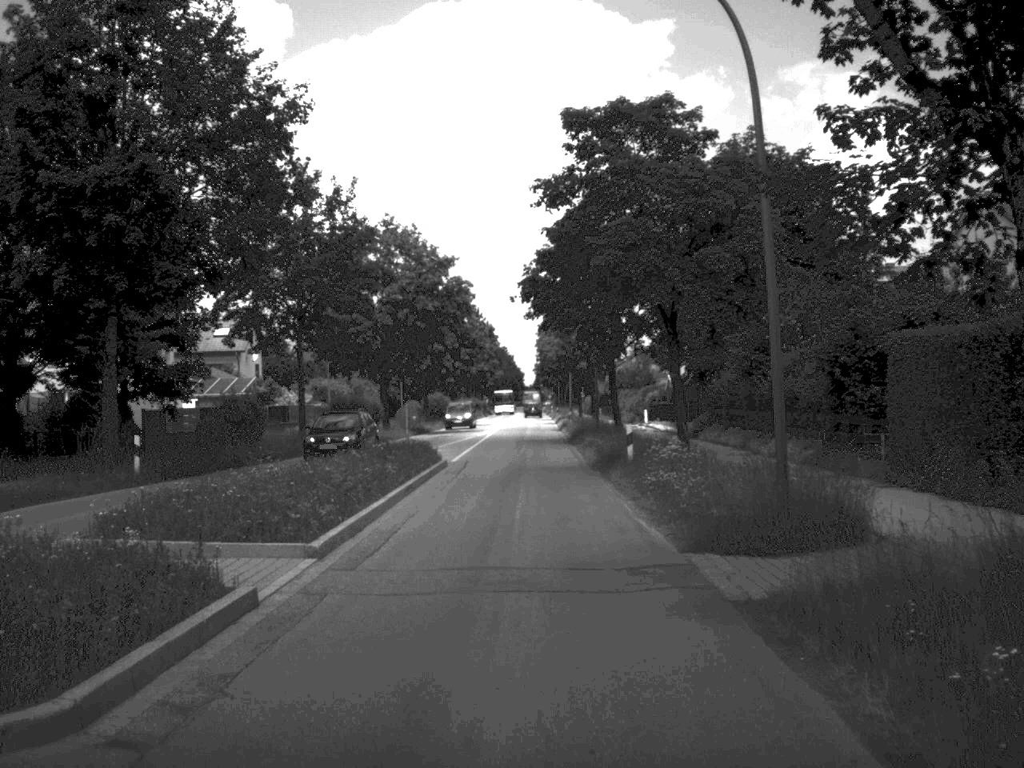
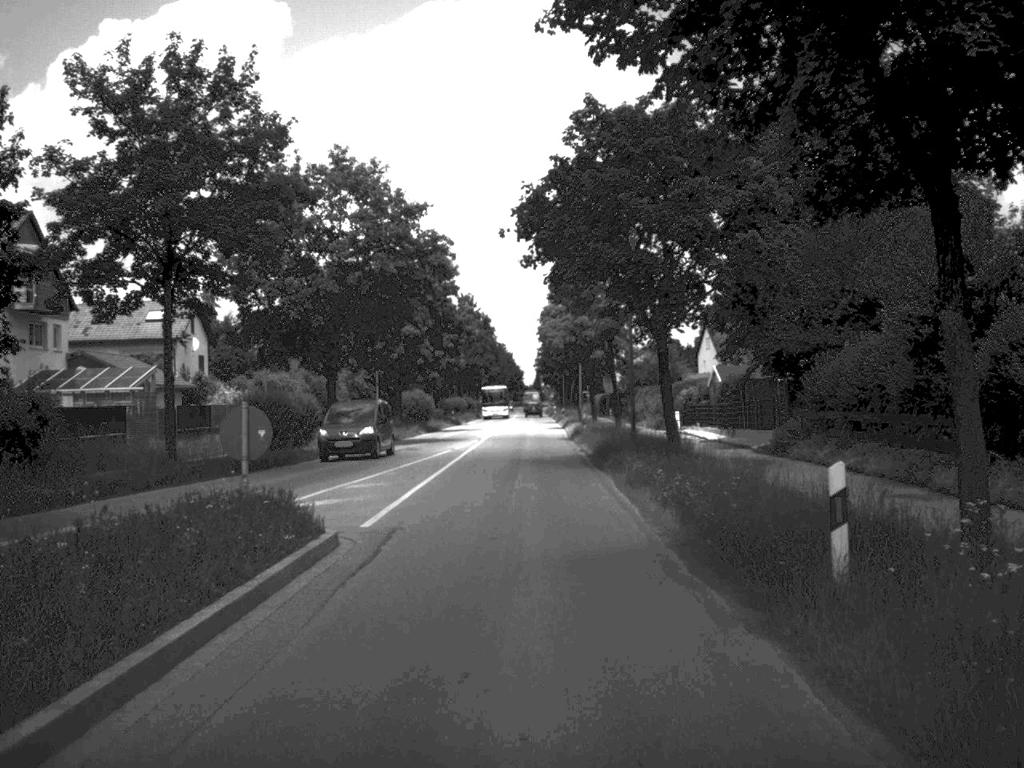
(0.0, +18.6) m; 0°
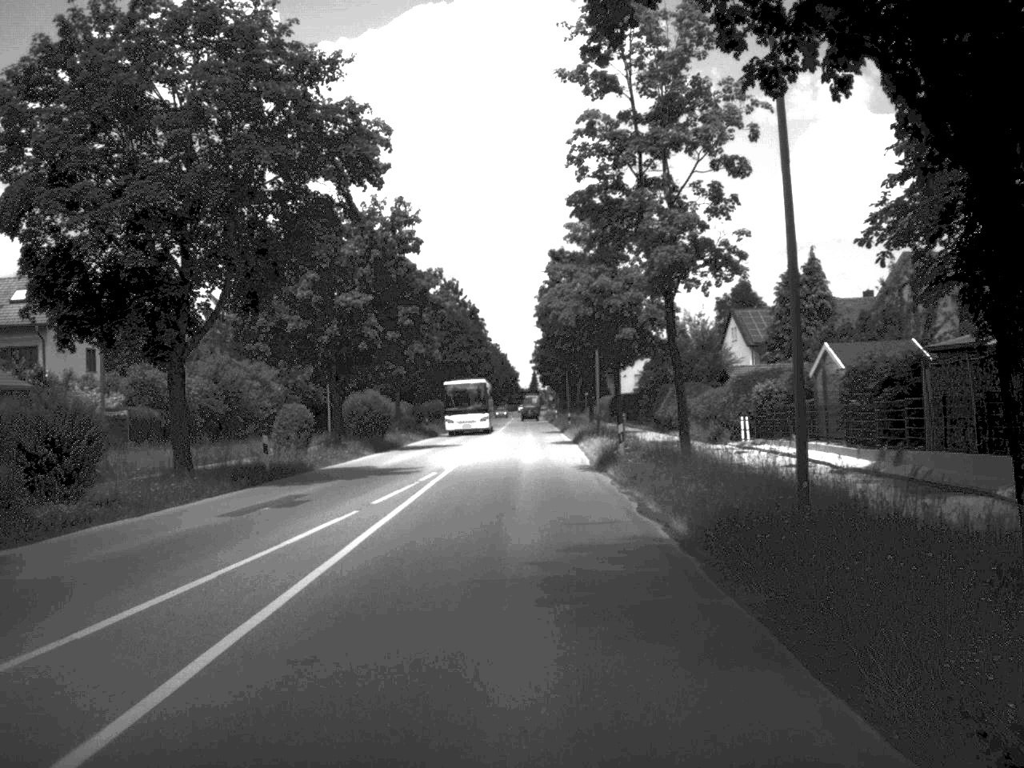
(0.0, +22.4) m; 0°
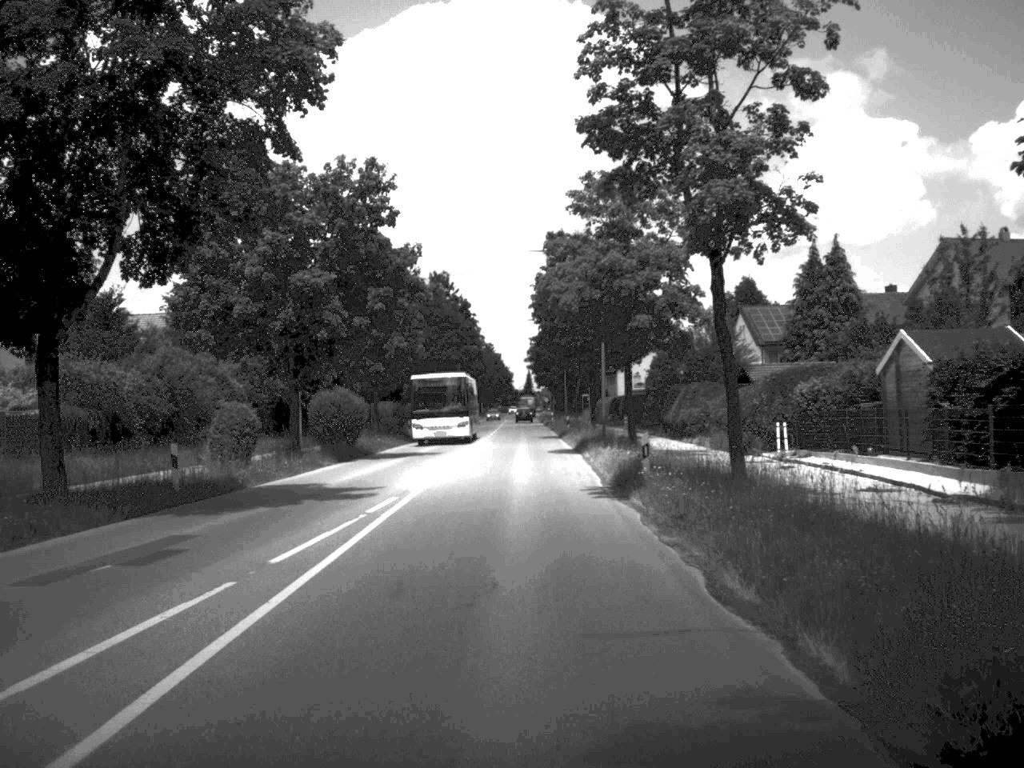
(0.0, +7.8) m; 0°
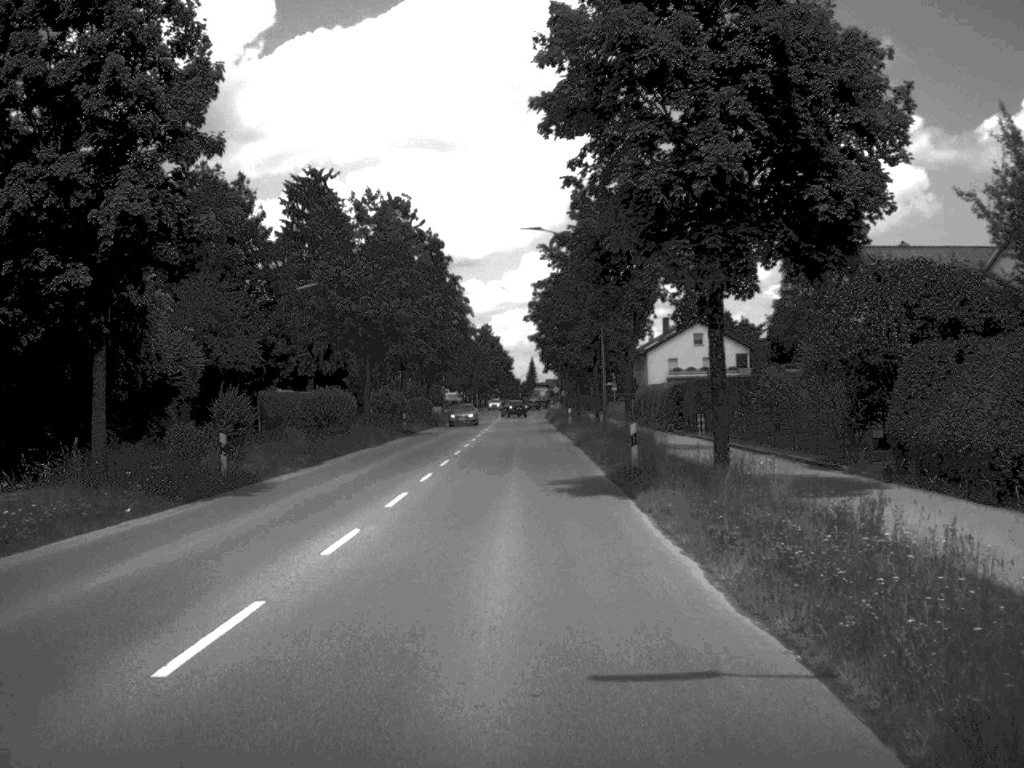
(0.0, +42.3) m; 0°
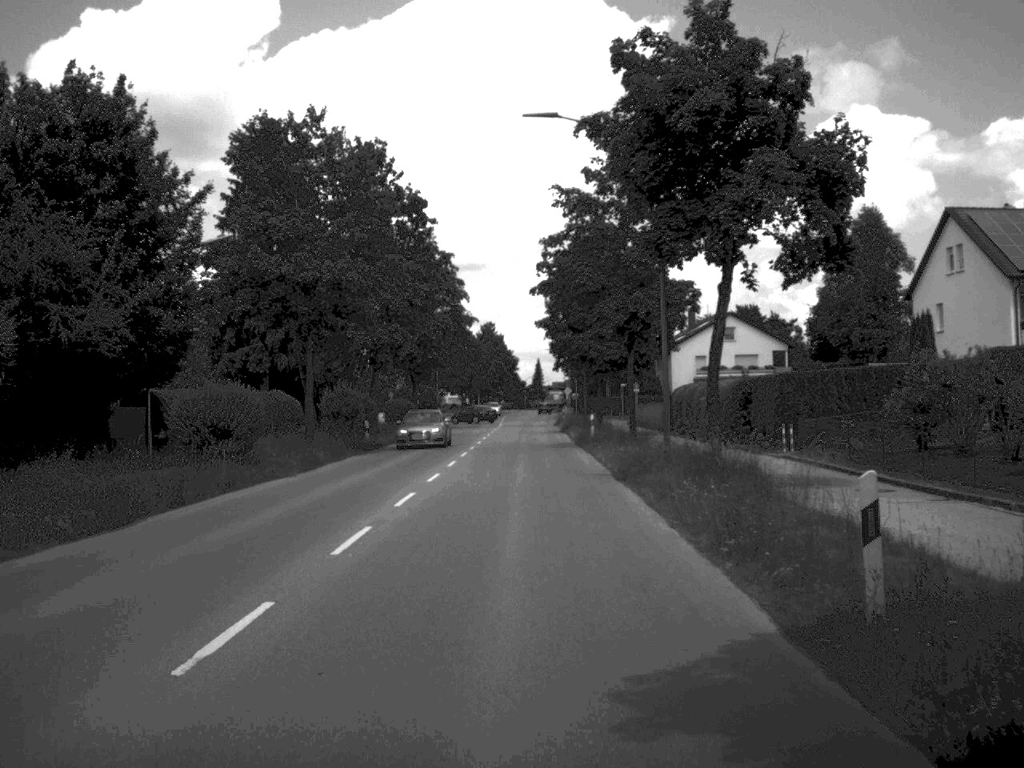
(-0.1, +17.8) m; 0°
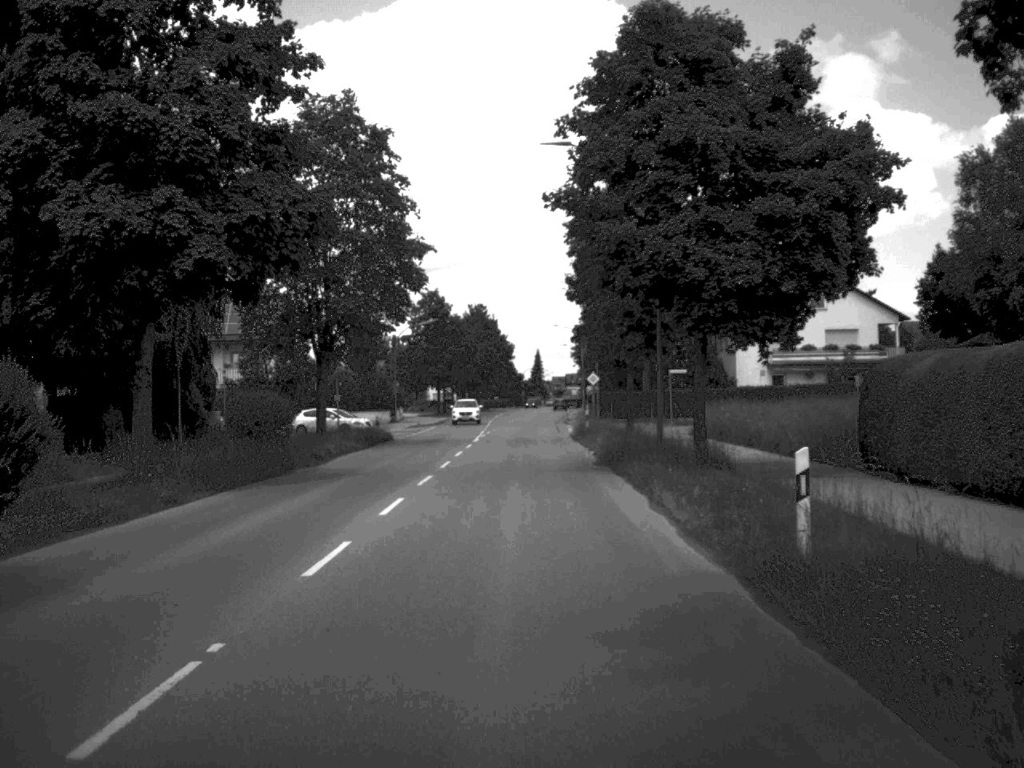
(-0.1, +37.9) m; 0°
